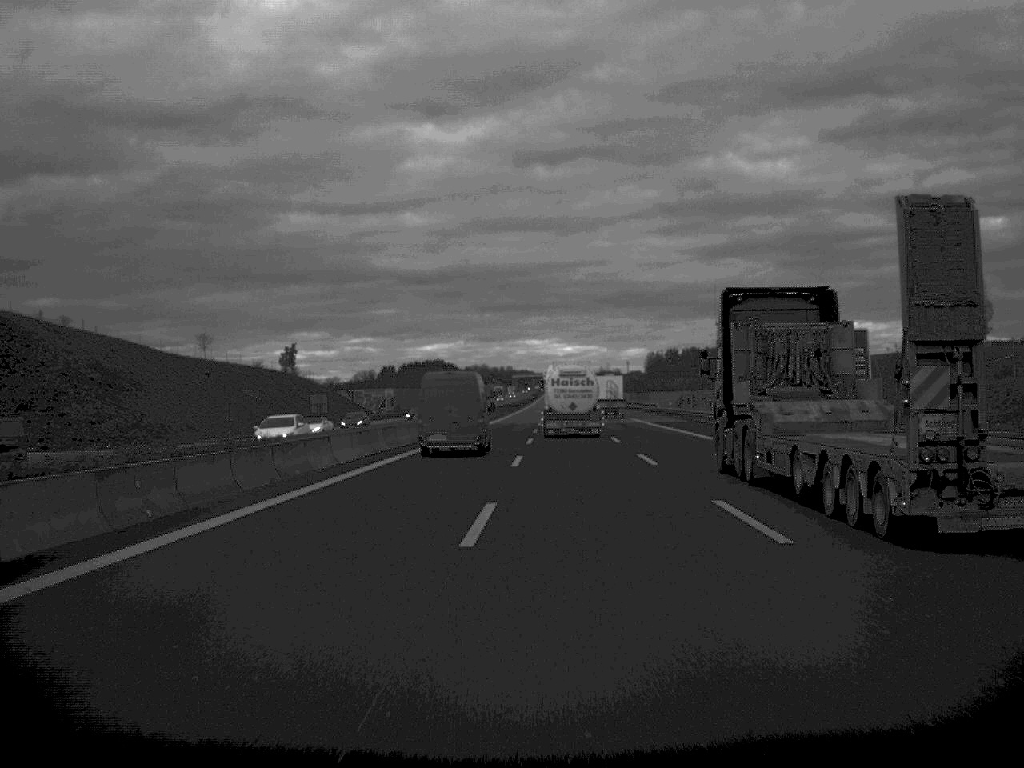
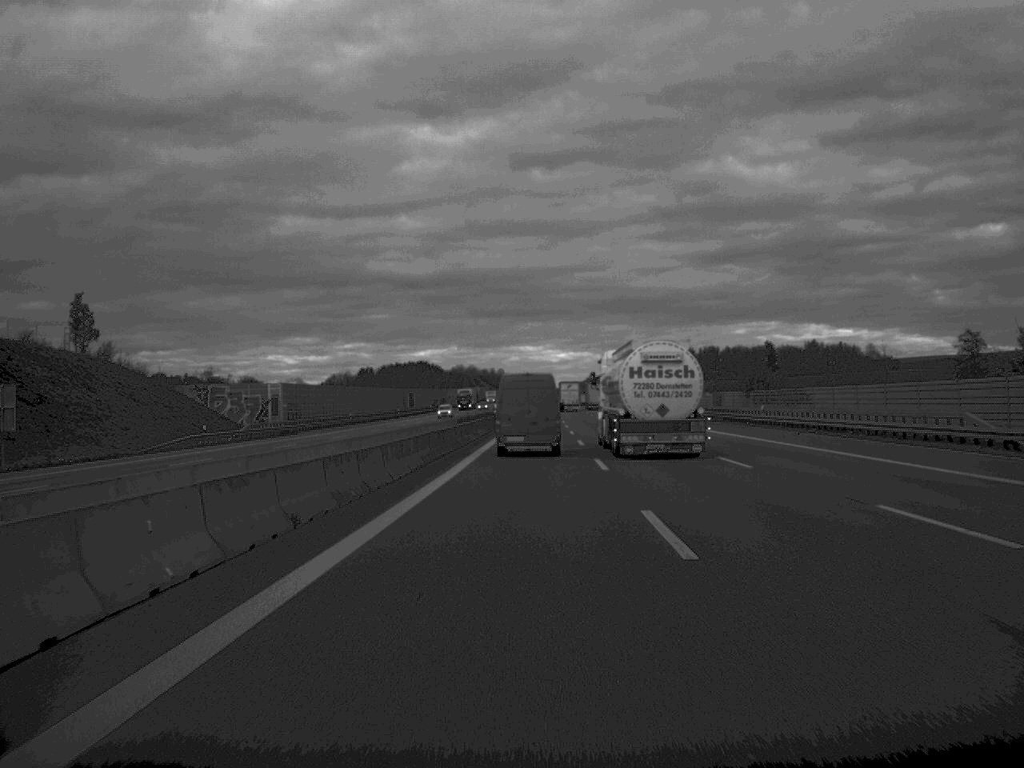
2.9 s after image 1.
(-0.5, +90.8) m; 0°
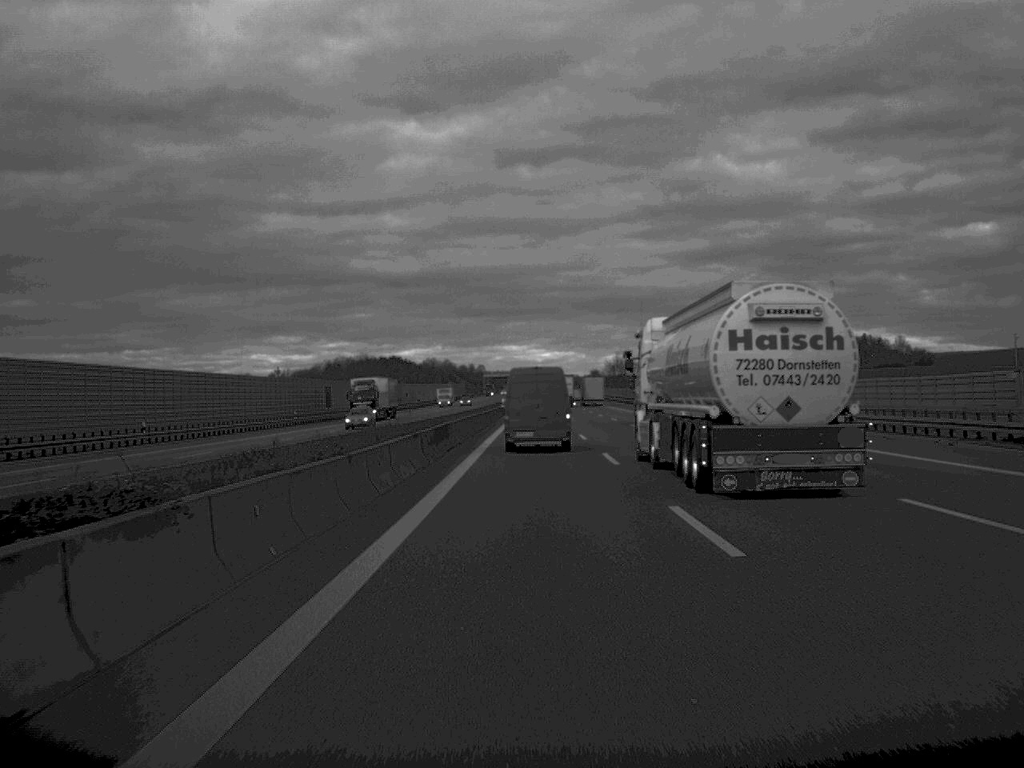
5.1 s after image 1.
(+0.4, +72.3) m; +1°
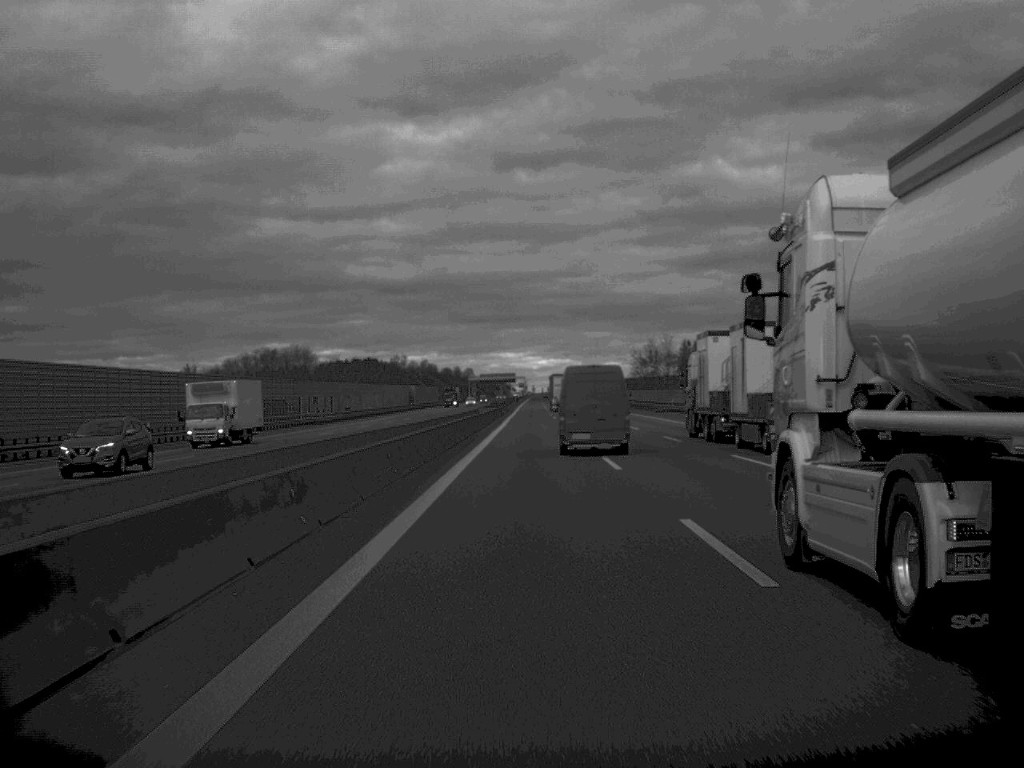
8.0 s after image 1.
(+0.4, +90.9) m; 0°
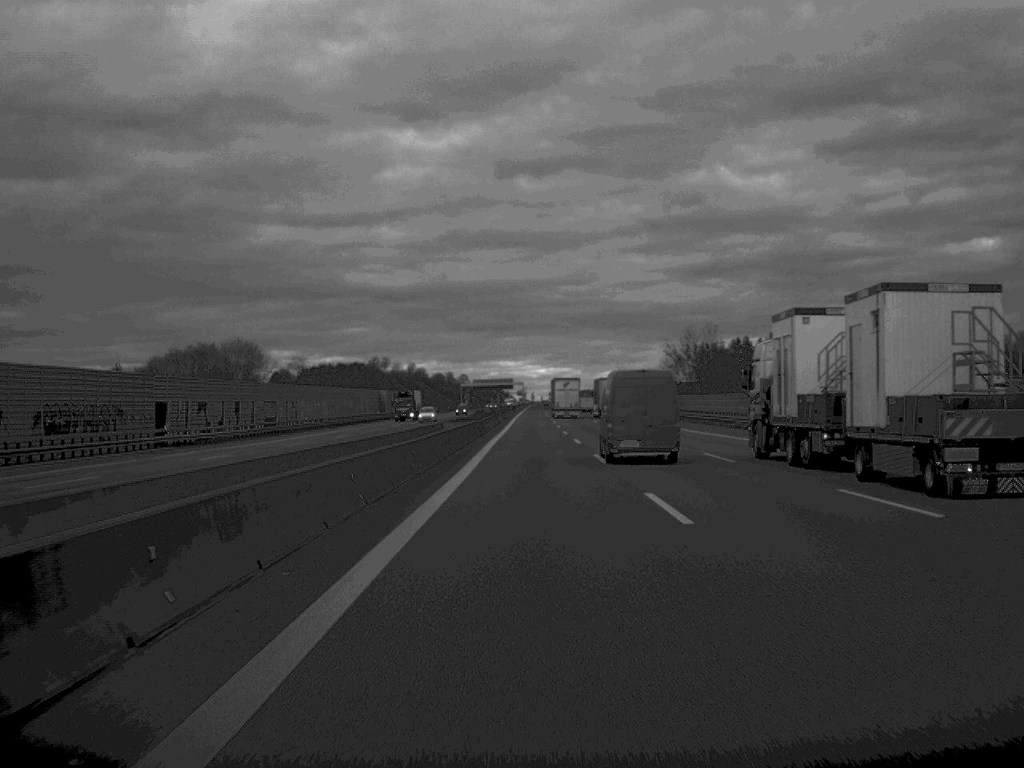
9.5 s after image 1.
(0.0, +47.6) m; 0°
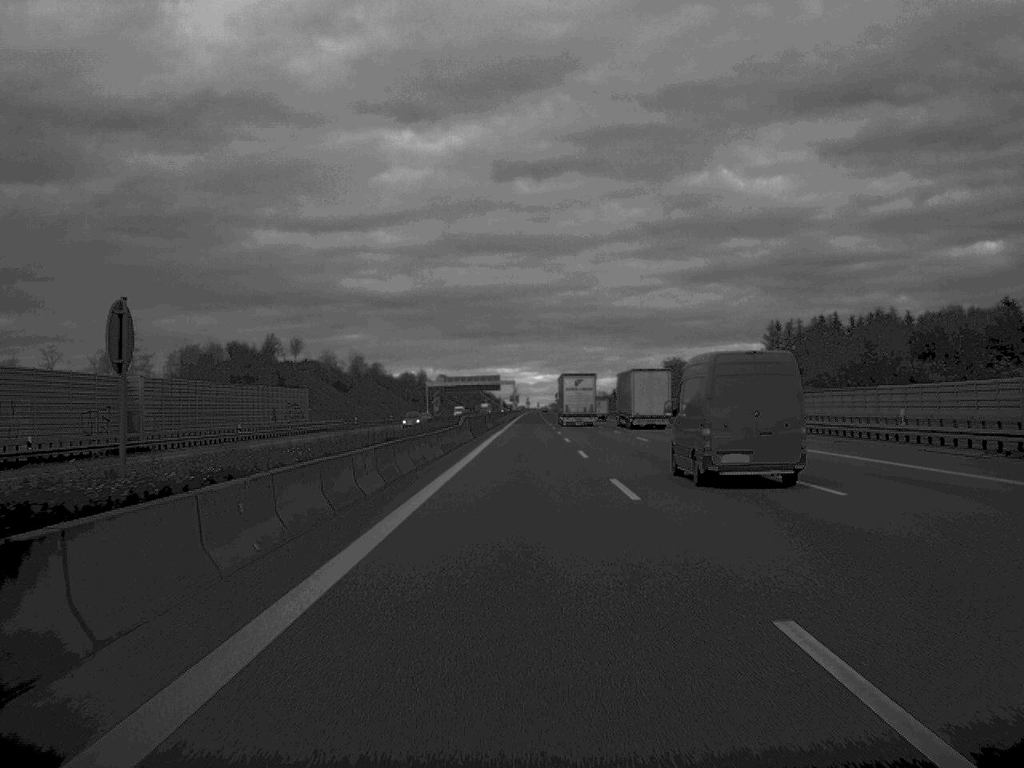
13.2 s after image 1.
(+0.6, +121.5) m; 0°
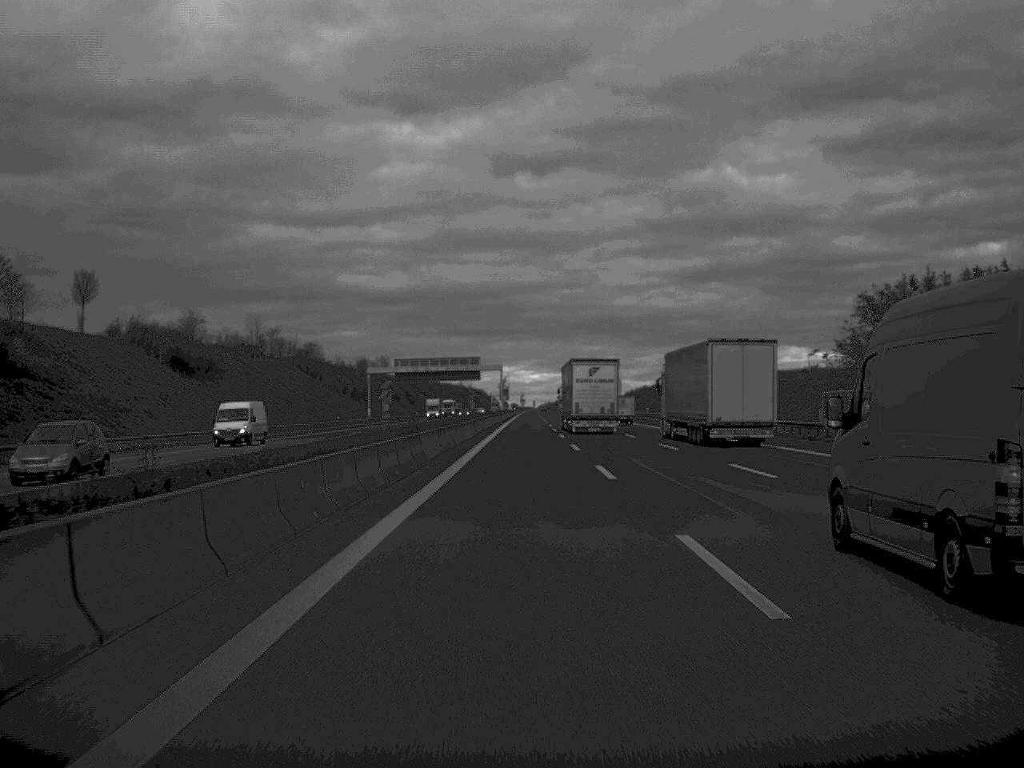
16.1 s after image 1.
(+0.2, +102.2) m; 0°
